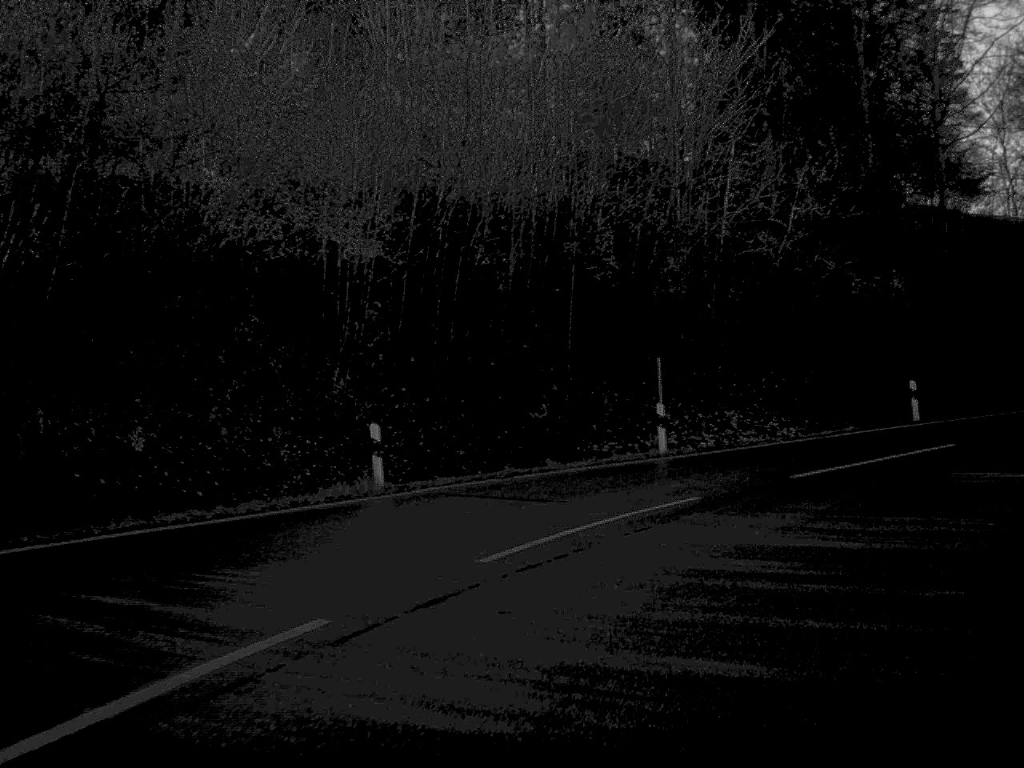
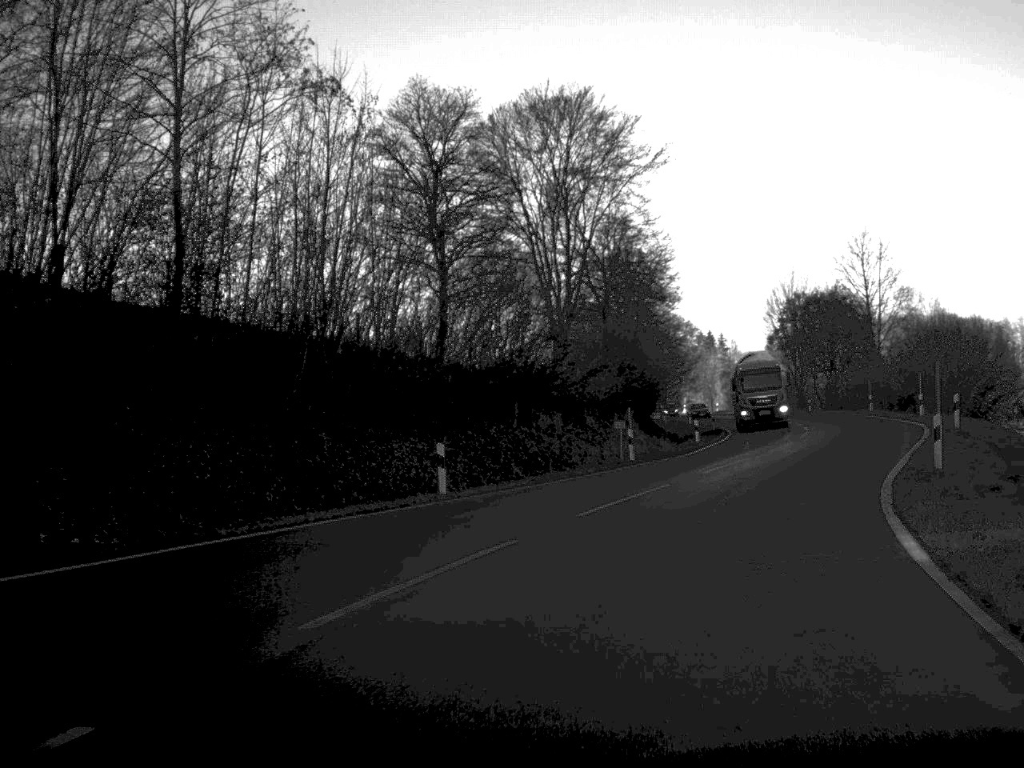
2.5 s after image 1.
(+11.6, +24.1) m; +50°
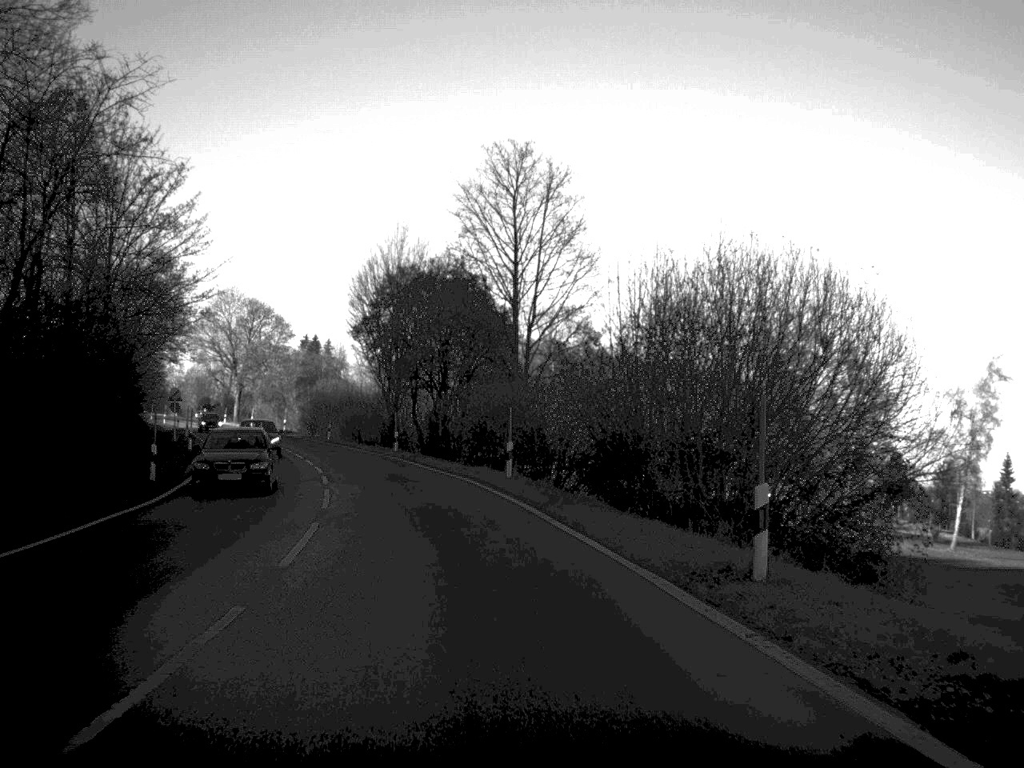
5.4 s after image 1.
(+9.3, +38.3) m; +16°
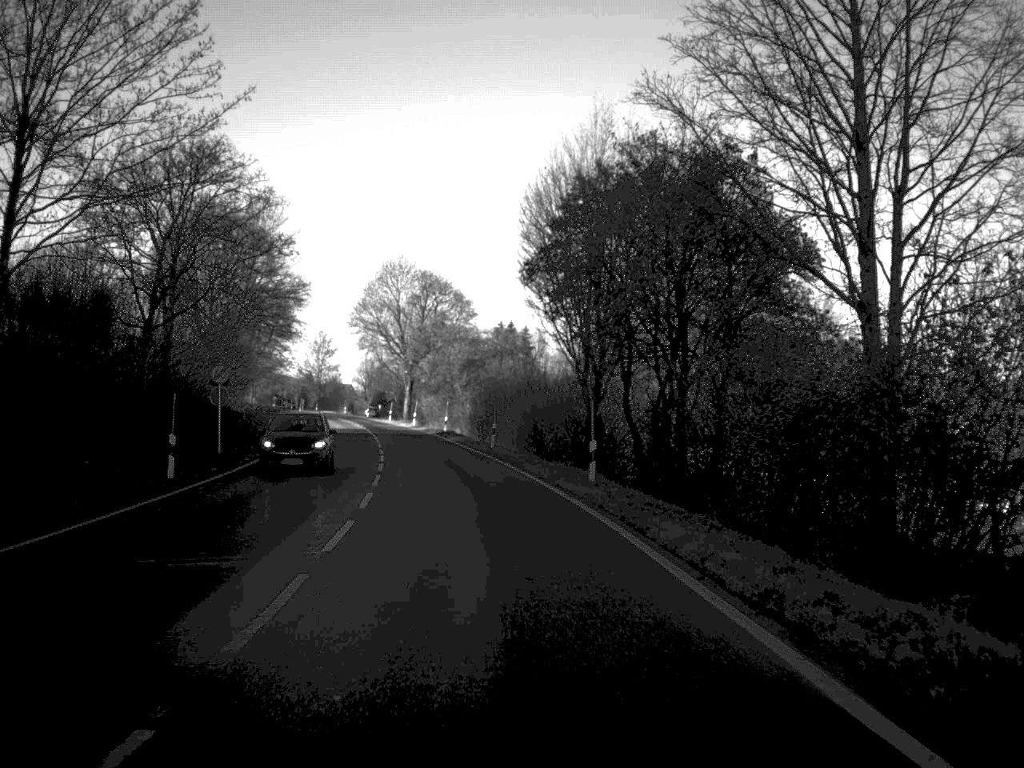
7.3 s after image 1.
(-2.5, +28.8) m; -9°
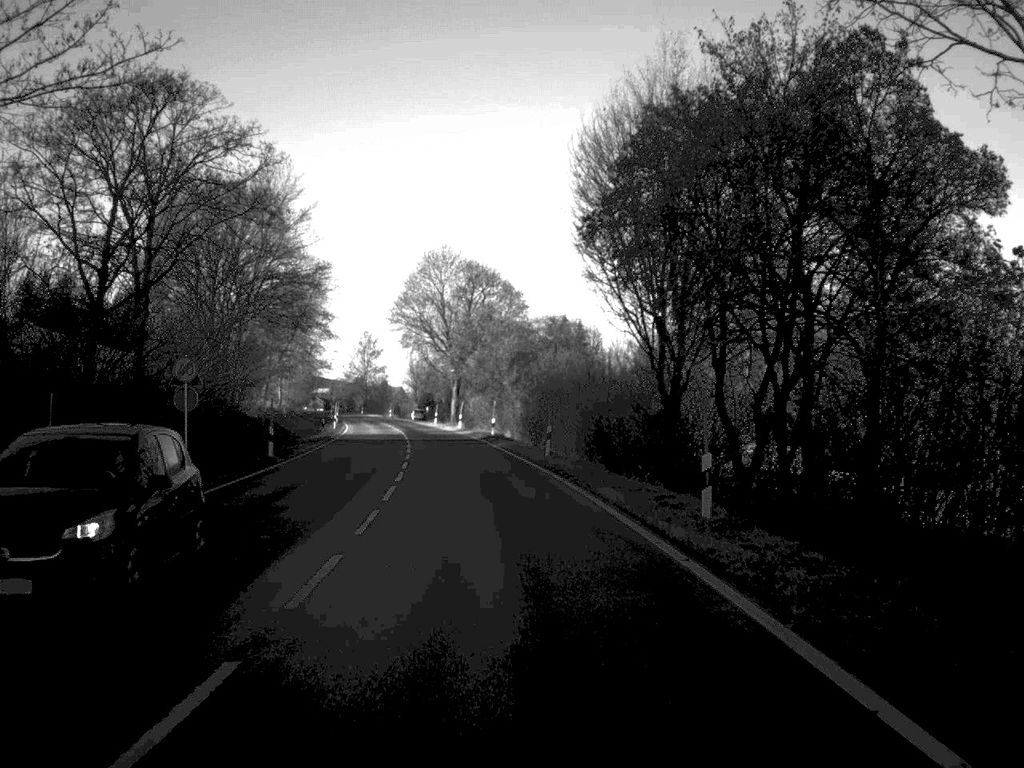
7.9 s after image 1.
(-0.2, +10.2) m; -2°
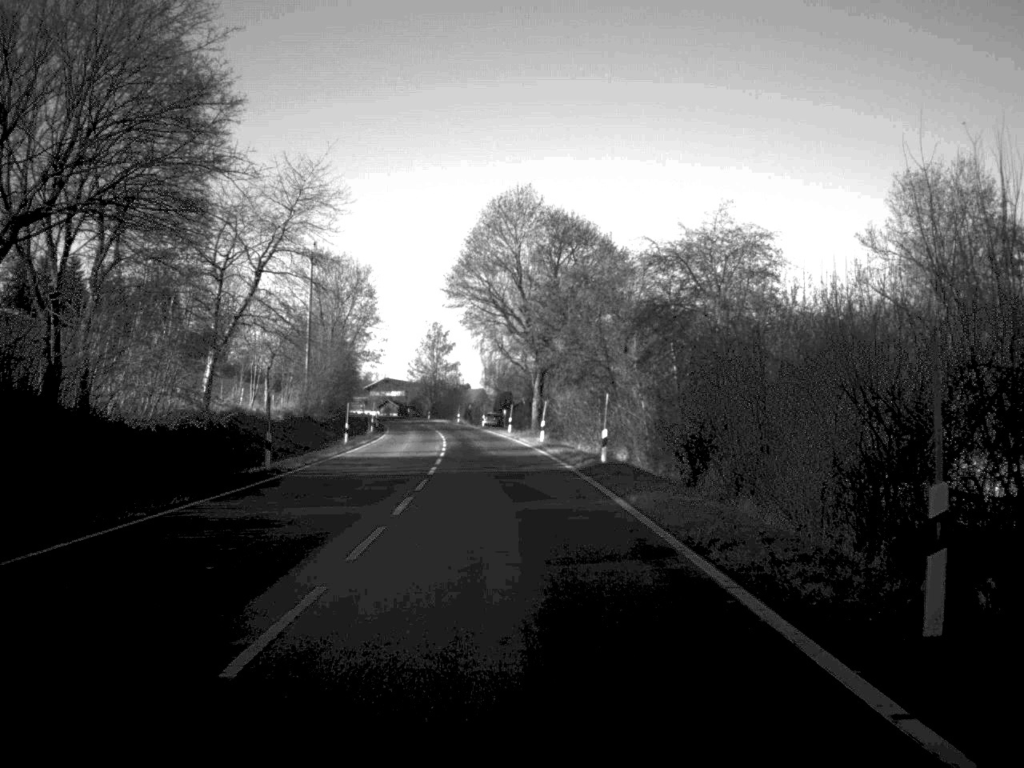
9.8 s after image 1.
(-1.3, +33.0) m; -4°
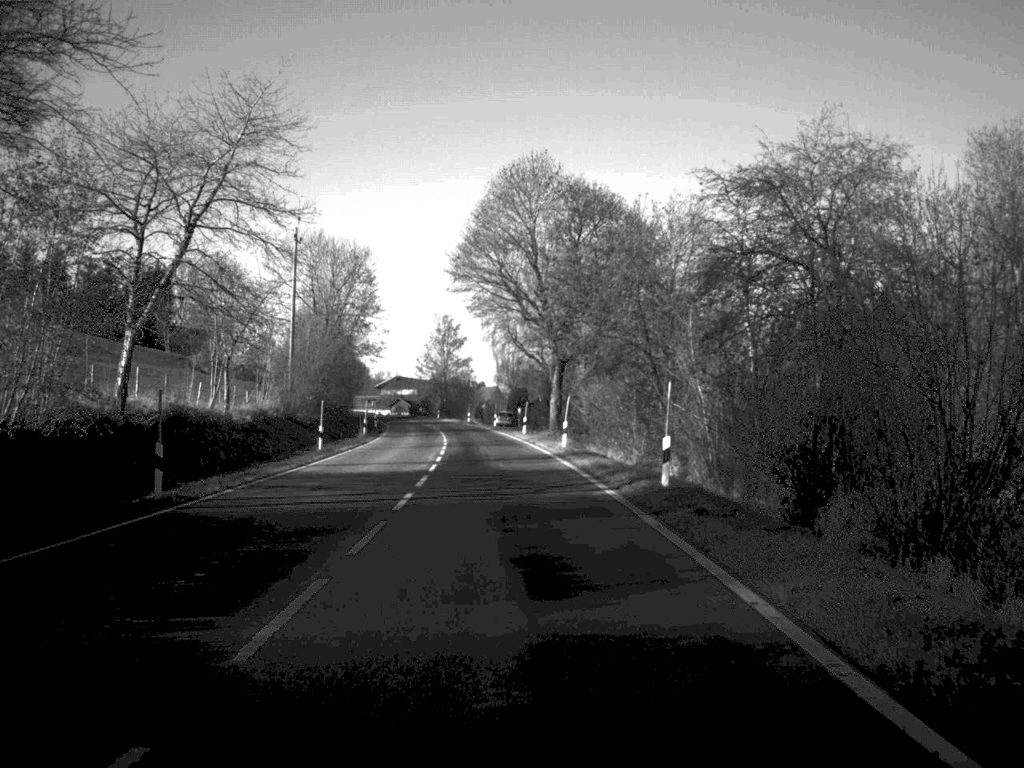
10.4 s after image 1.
(-0.1, +11.5) m; -1°
